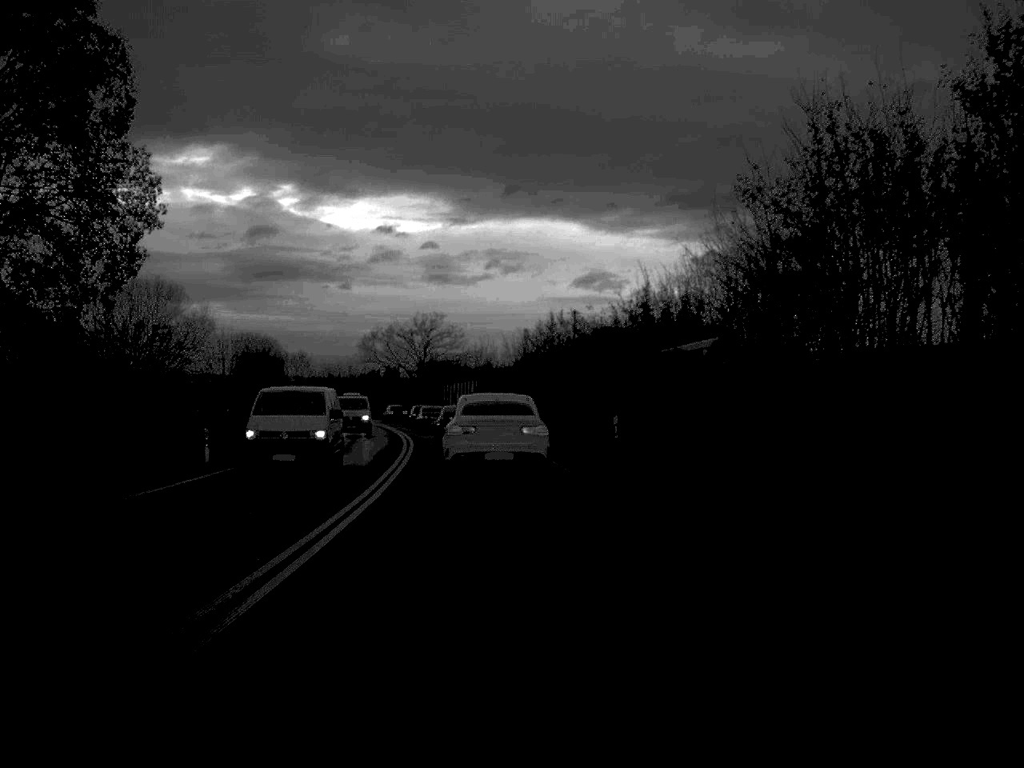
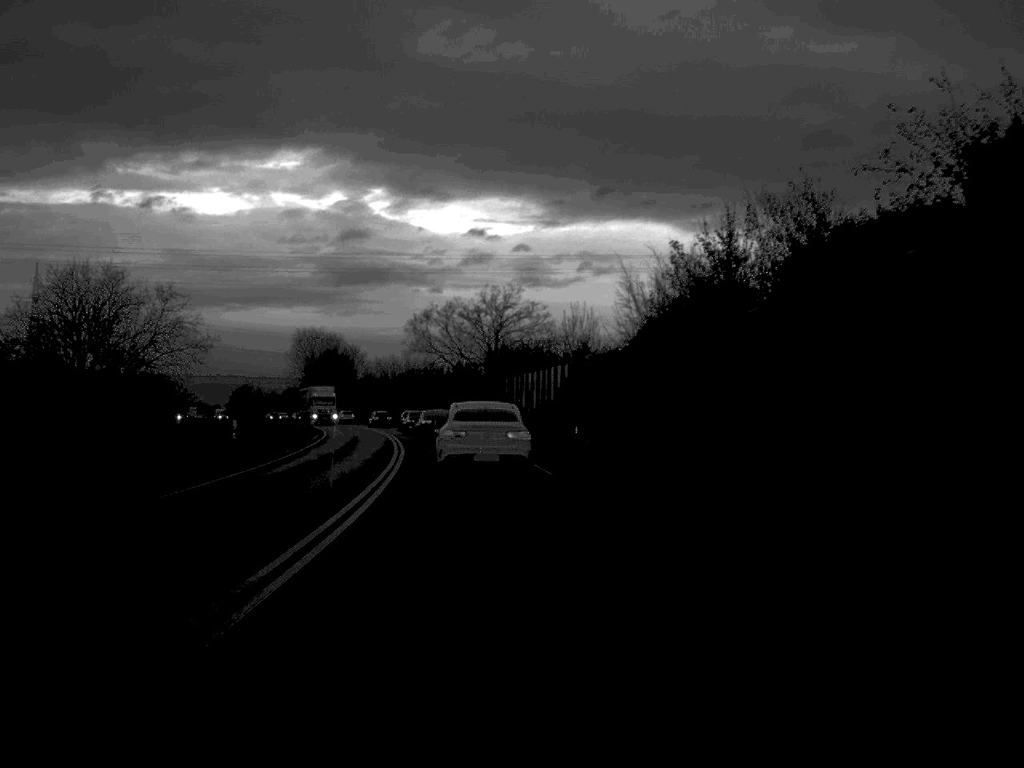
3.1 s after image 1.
(-1.4, +39.8) m; -4°
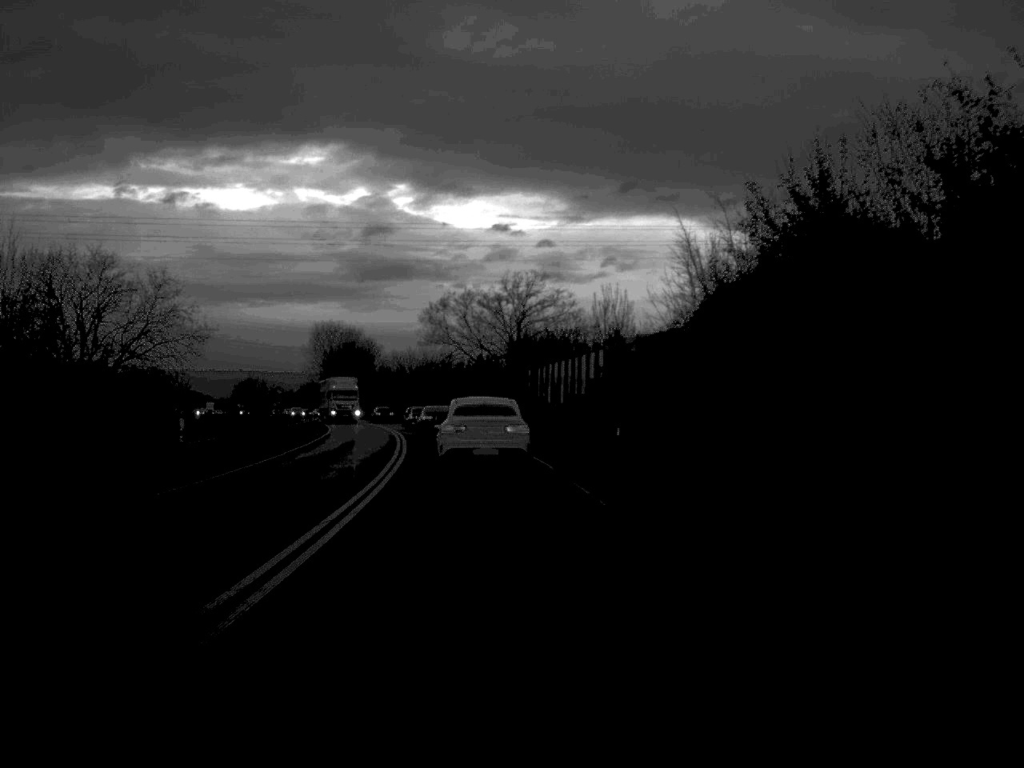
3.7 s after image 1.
(-0.1, +8.2) m; -1°
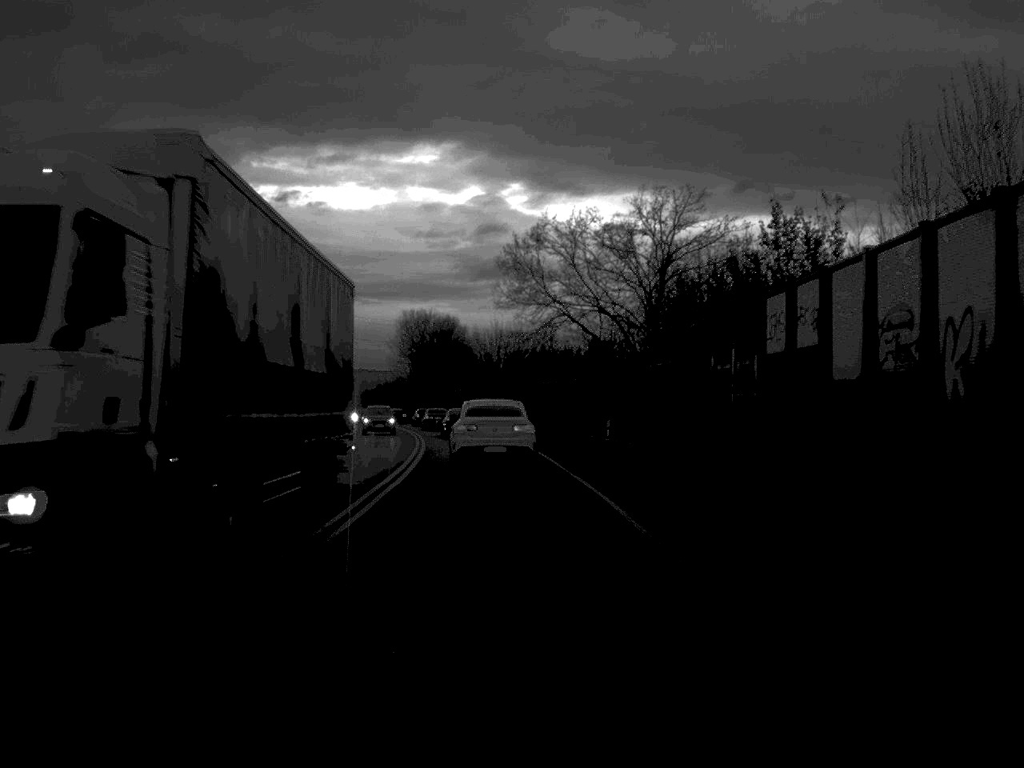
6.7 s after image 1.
(-1.7, +42.3) m; -5°
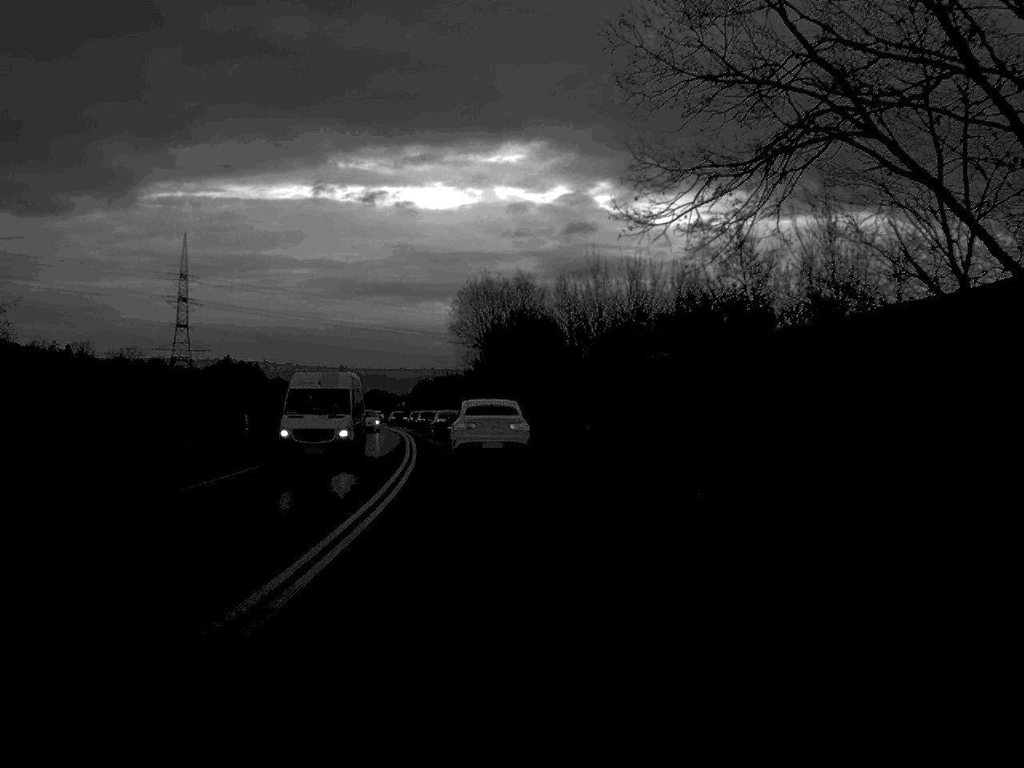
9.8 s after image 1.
(-1.6, +44.9) m; -4°
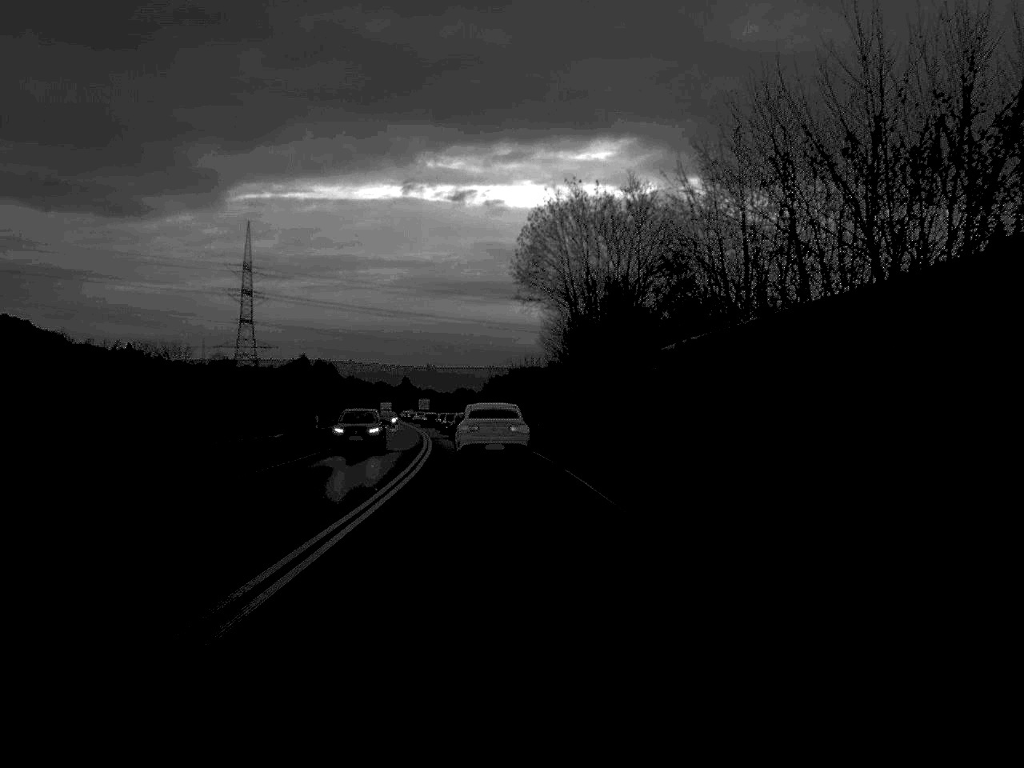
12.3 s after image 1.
(-1.2, +38.0) m; -4°
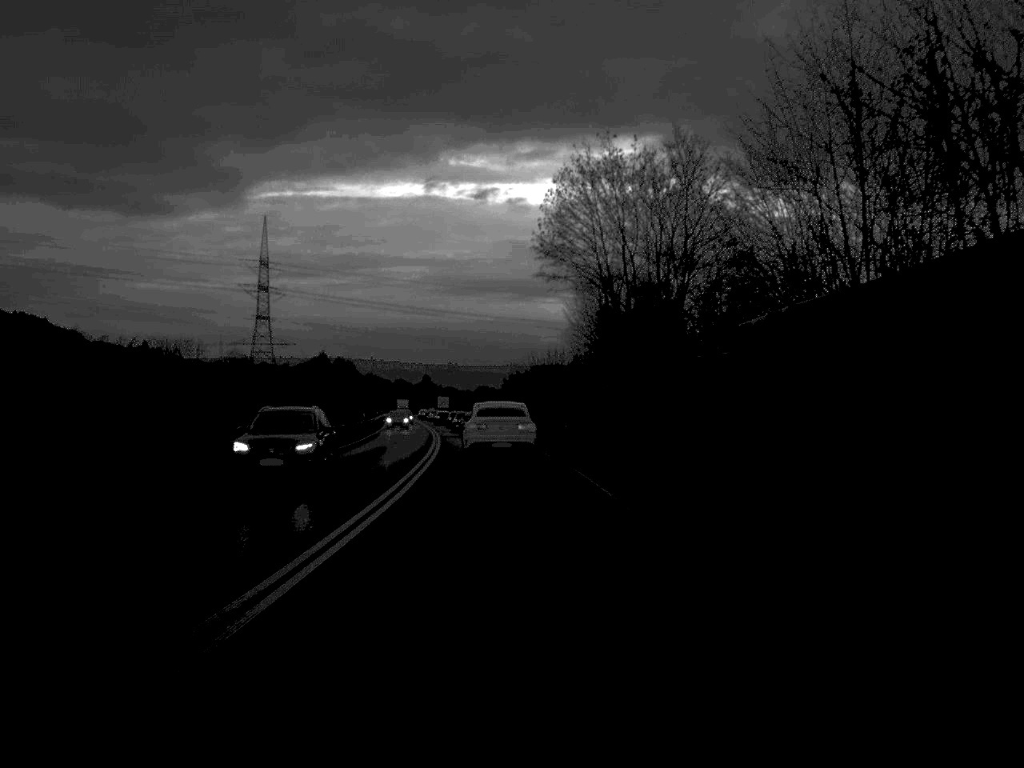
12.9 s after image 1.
(-0.1, +9.3) m; -1°
